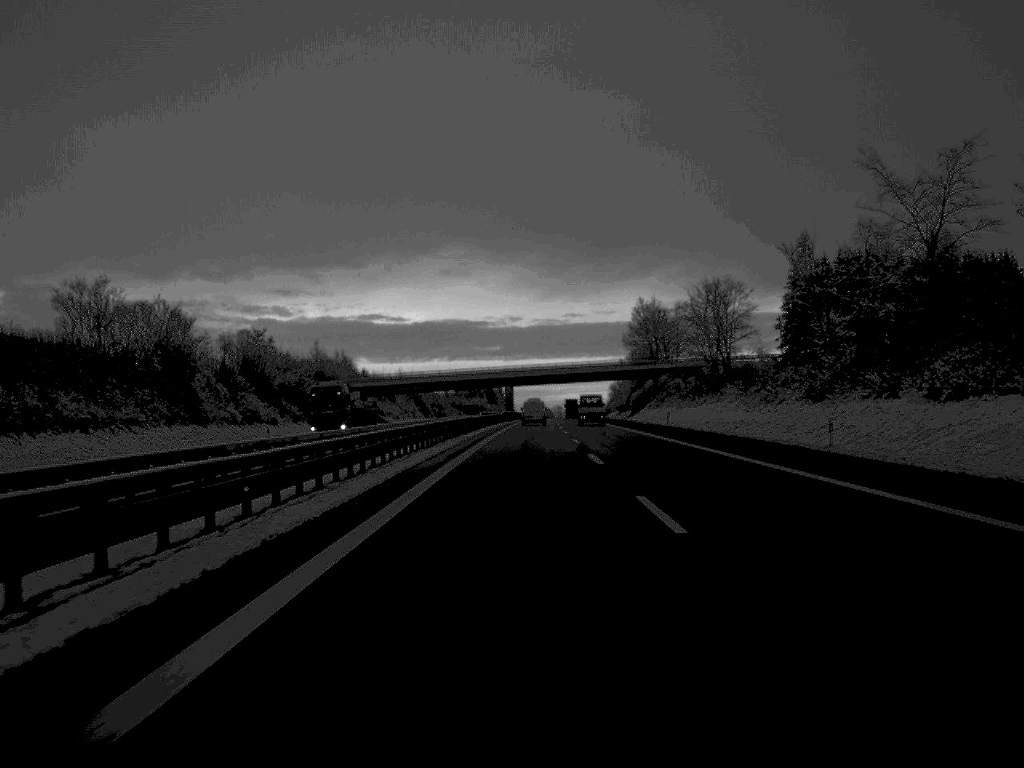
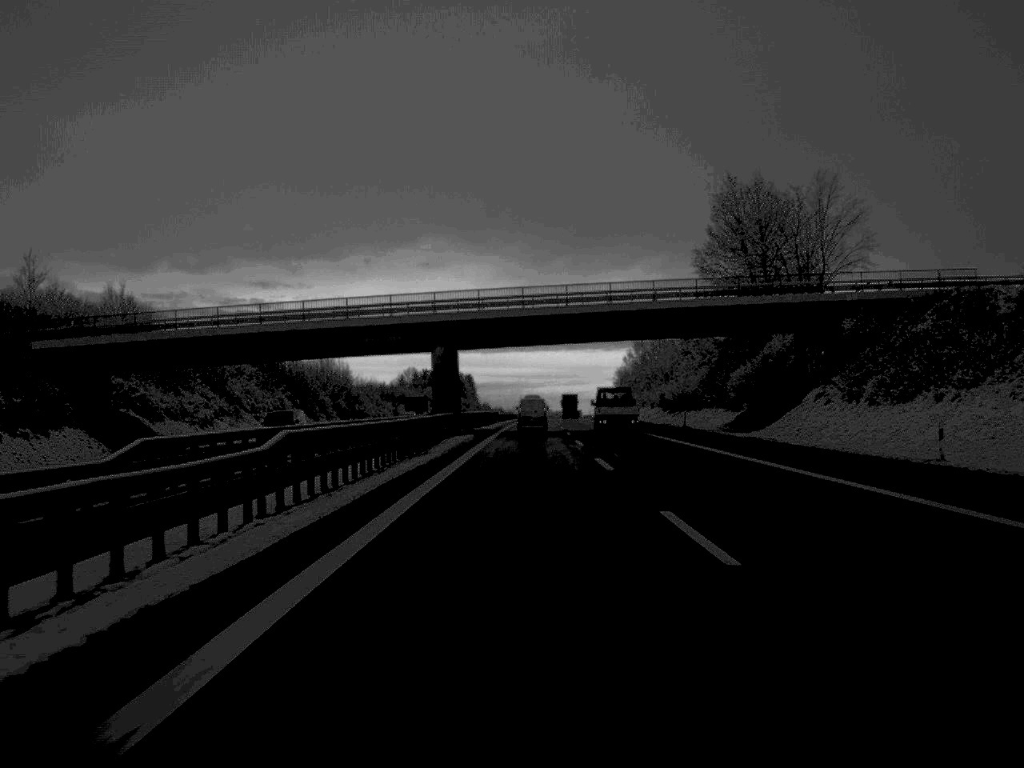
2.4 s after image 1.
(+0.8, +110.9) m; +1°
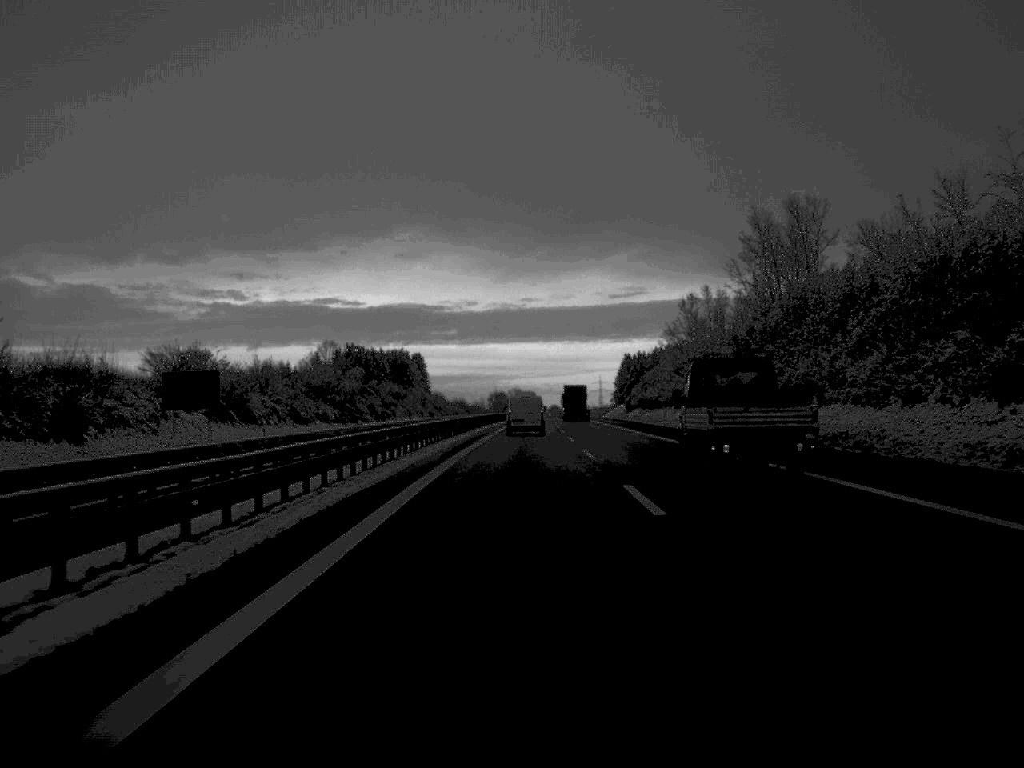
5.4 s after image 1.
(+1.3, +138.0) m; +1°
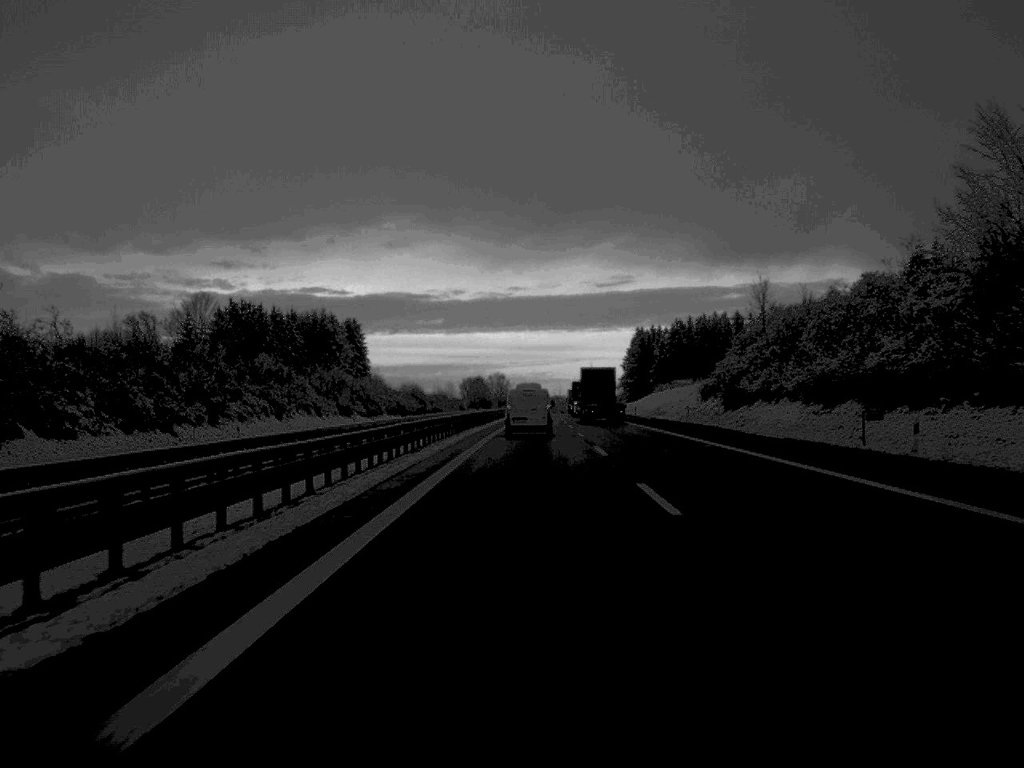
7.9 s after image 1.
(+0.6, +108.2) m; +1°
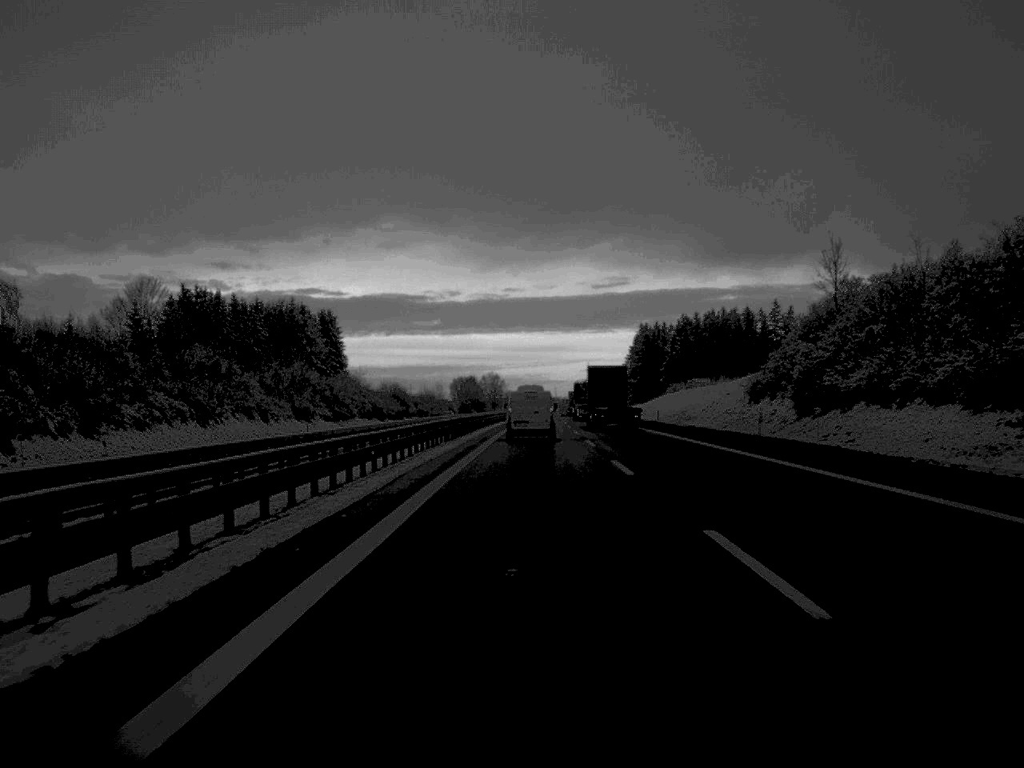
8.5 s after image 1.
(0.0, +25.8) m; 0°
